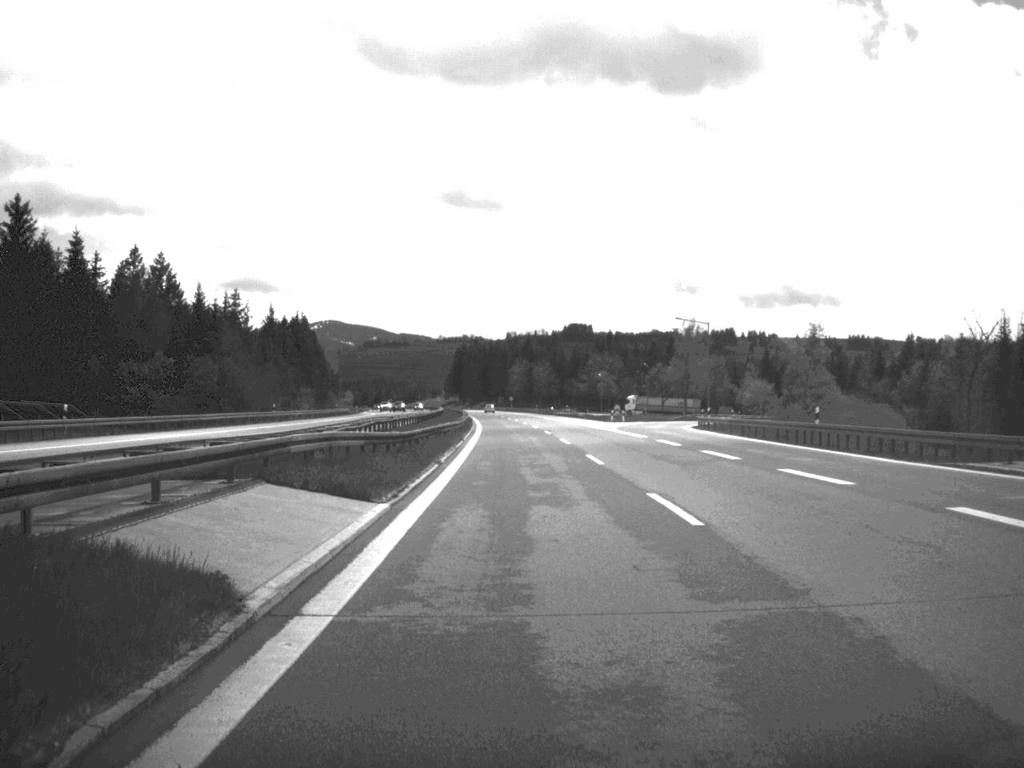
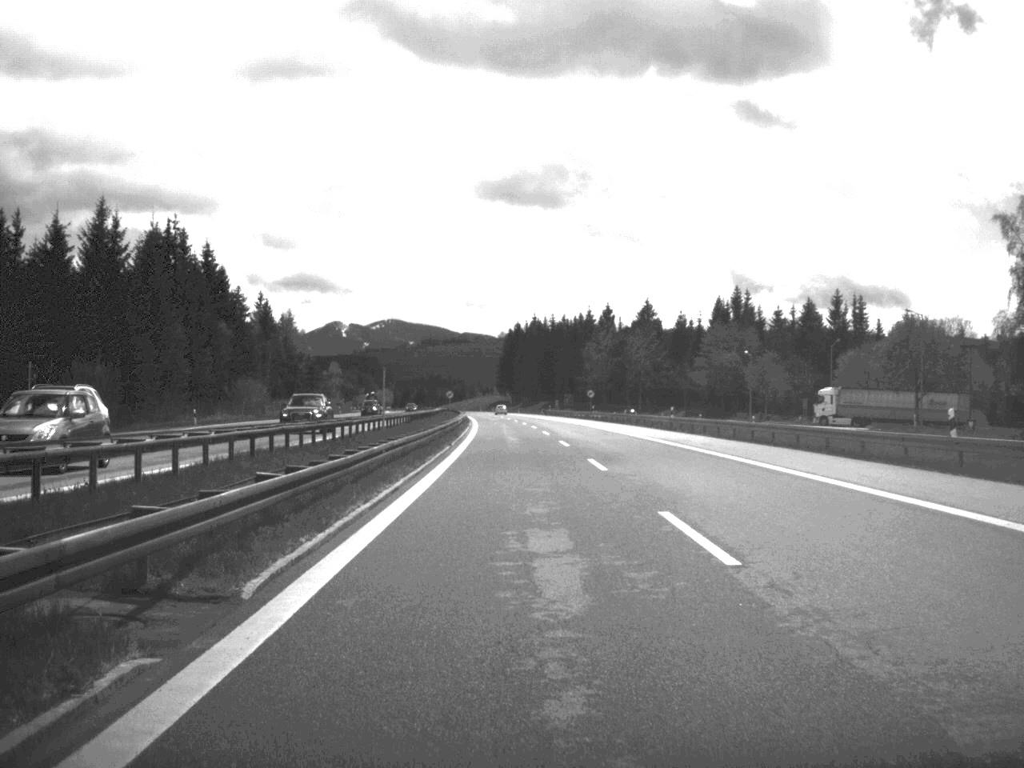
(-3.2, +124.4) m; -3°
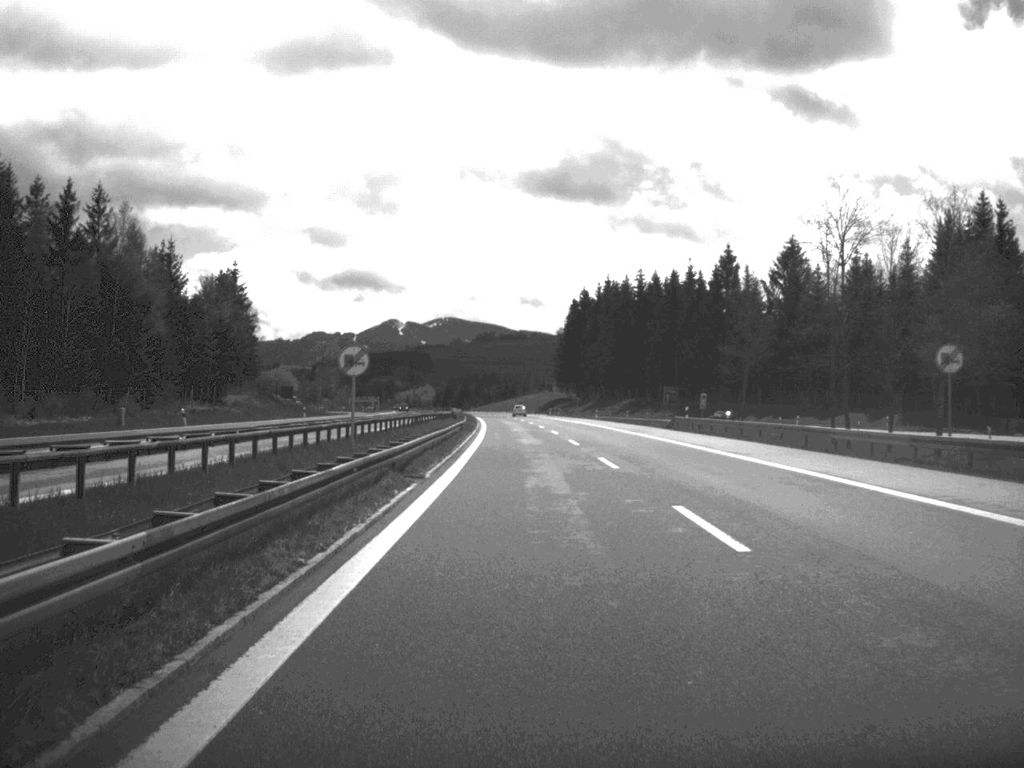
(-2.6, +102.0) m; -3°
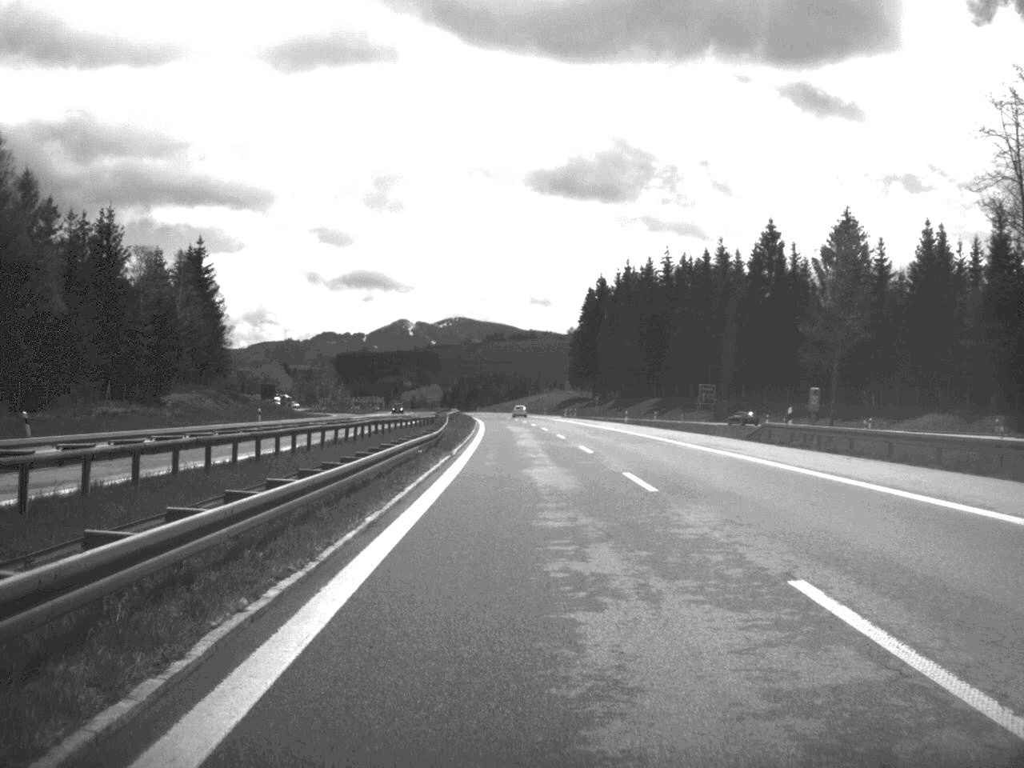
(-0.1, +25.4) m; -1°
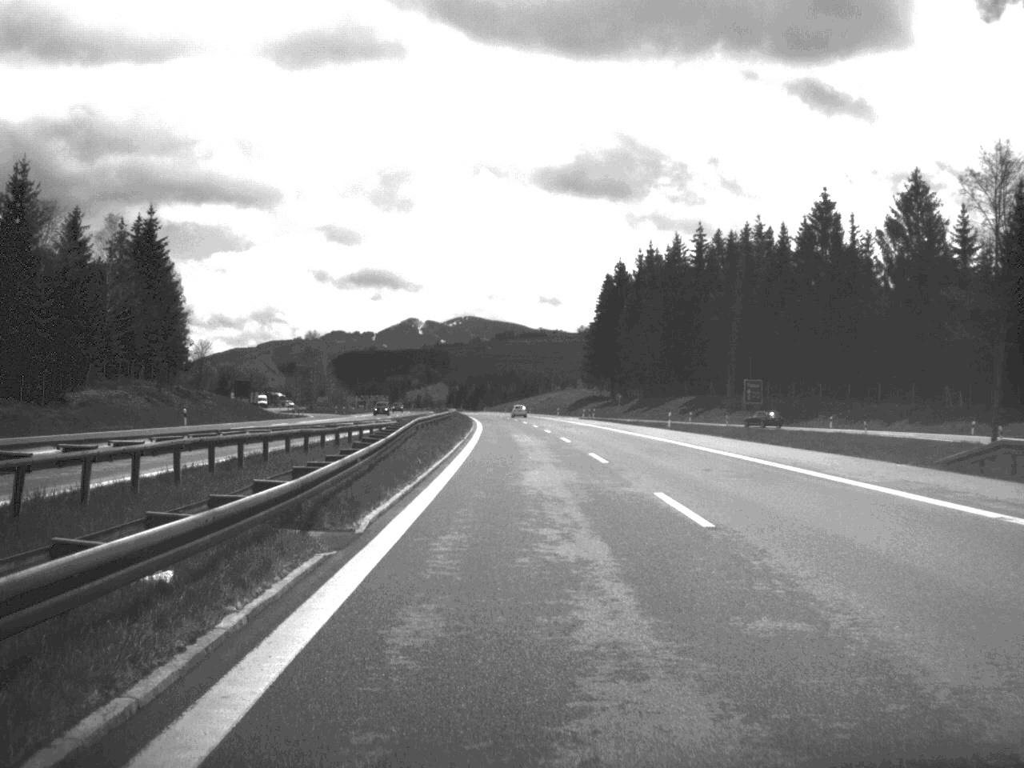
(-0.1, +24.3) m; -1°
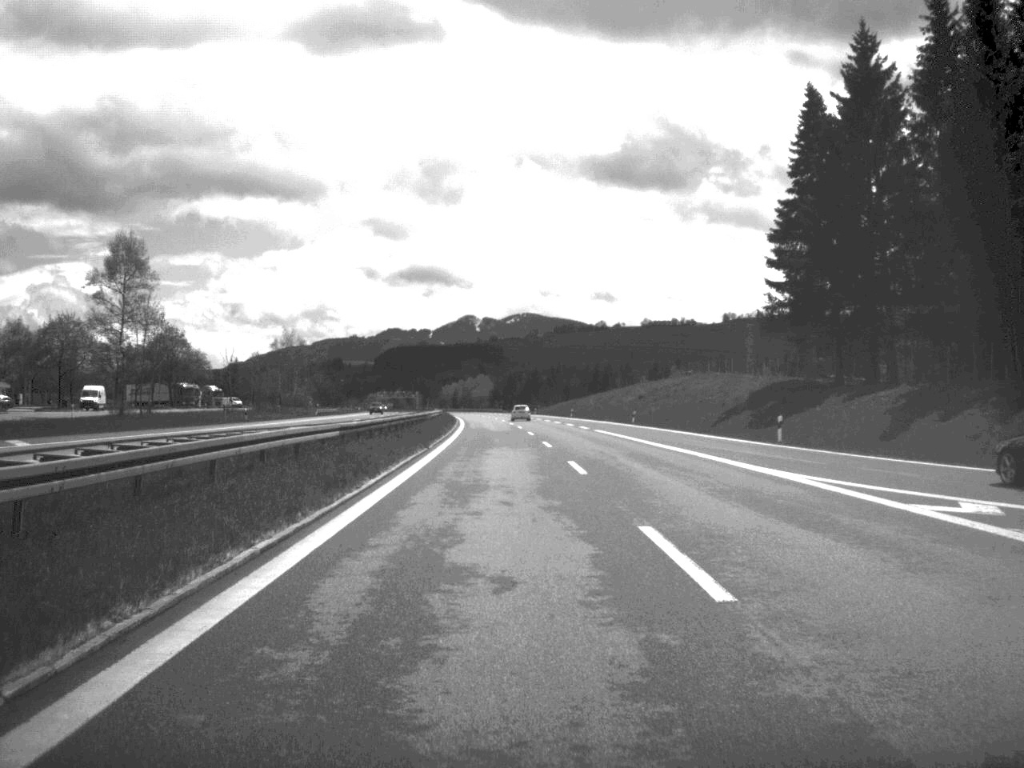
(-3.1, +128.8) m; -3°
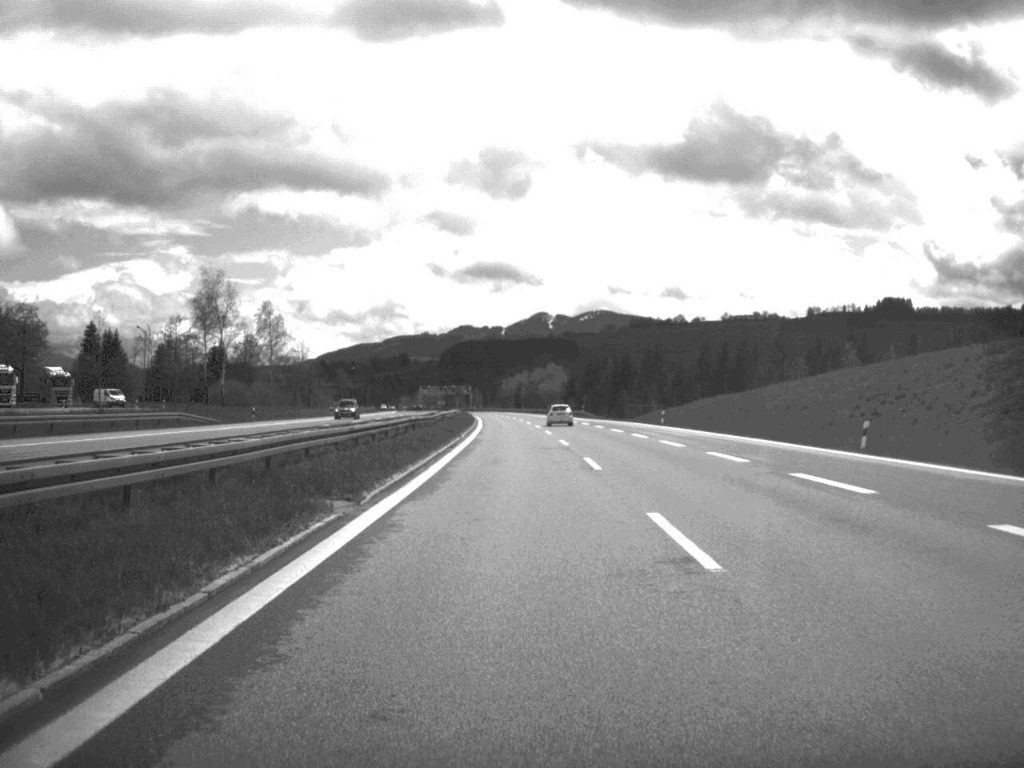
(-3.2, +104.0) m; -3°
